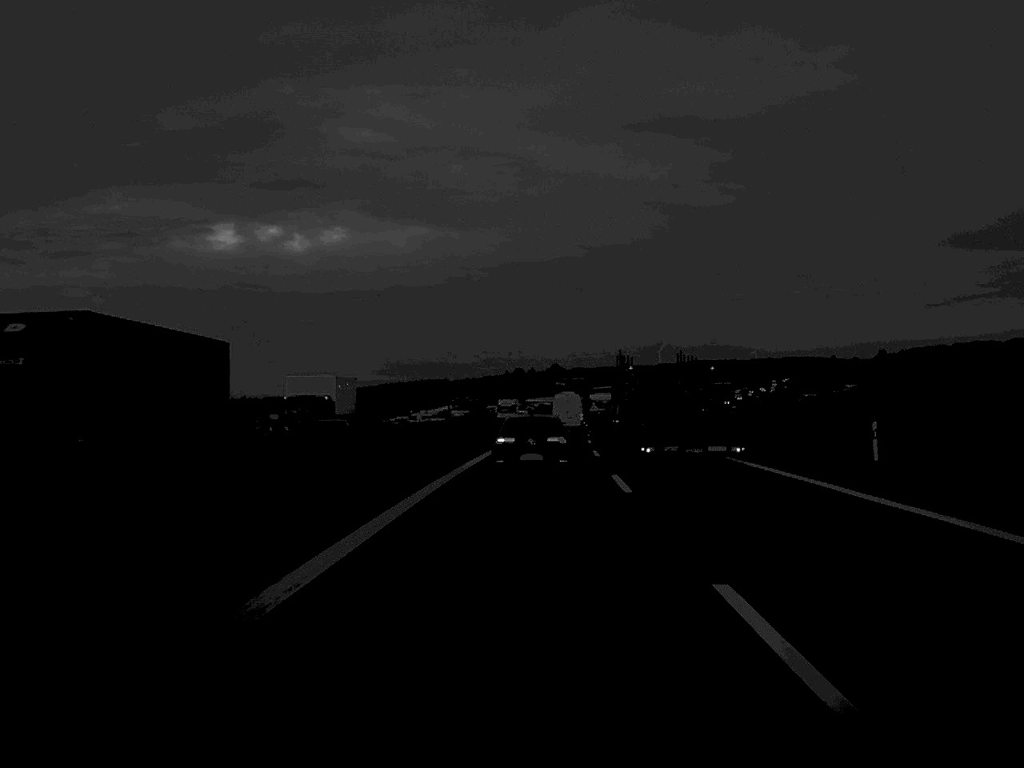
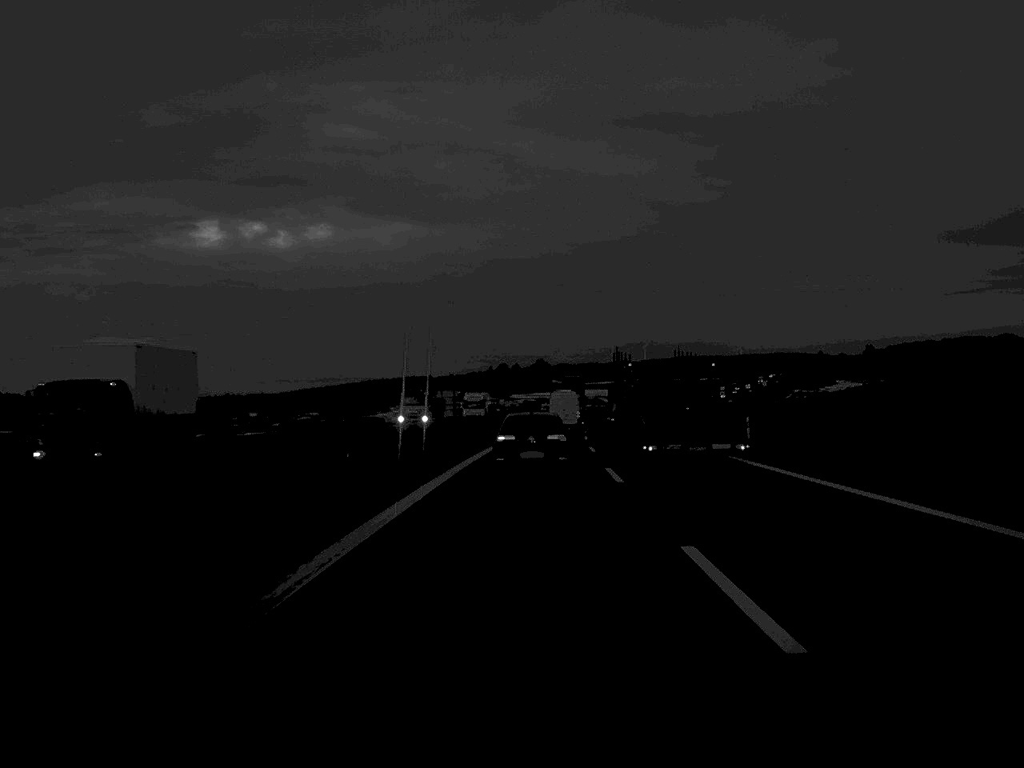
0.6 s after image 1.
(+0.1, +15.4) m; +1°
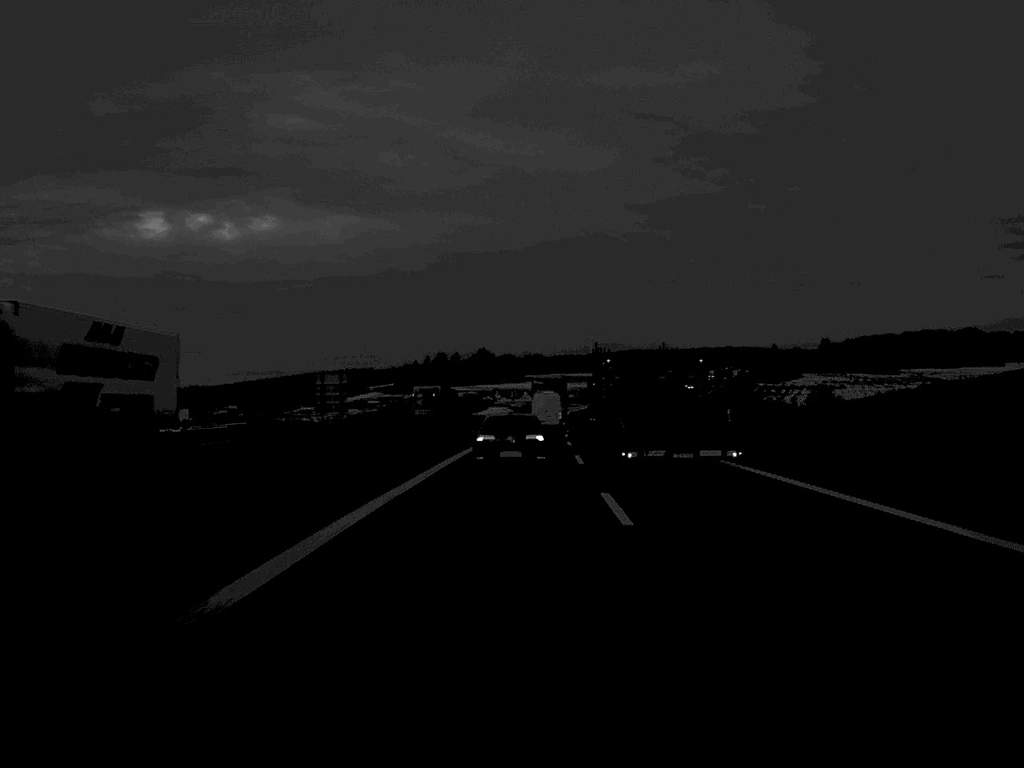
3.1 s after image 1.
(+1.6, +62.7) m; +2°
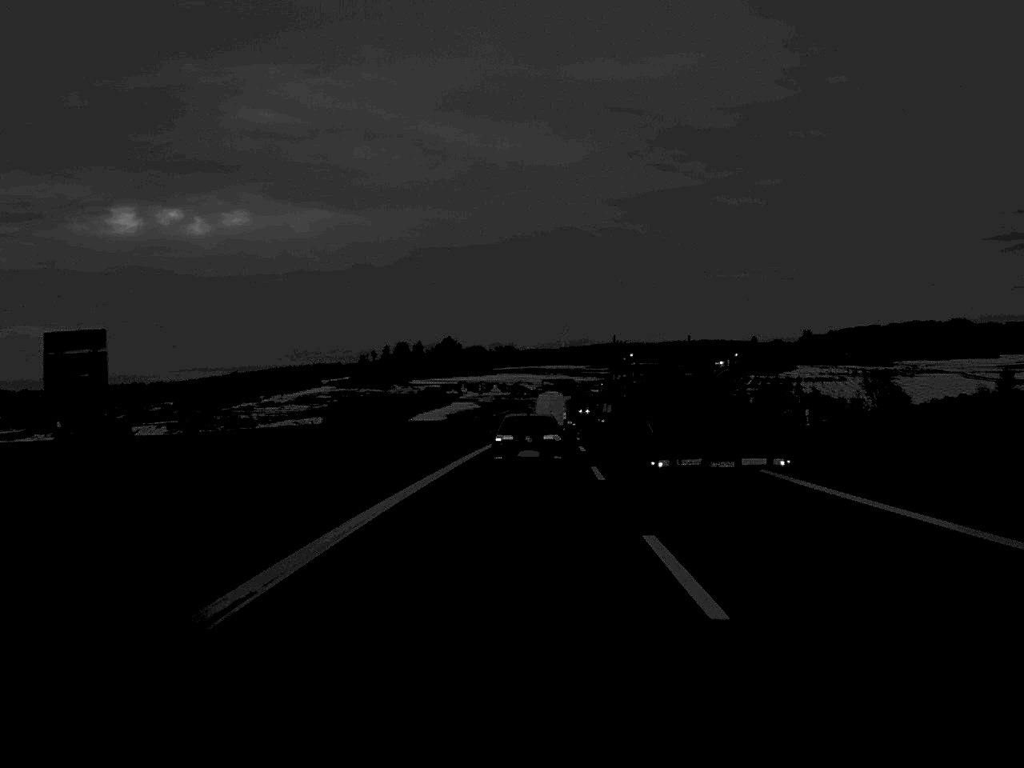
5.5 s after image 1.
(+0.6, +61.2) m; +1°
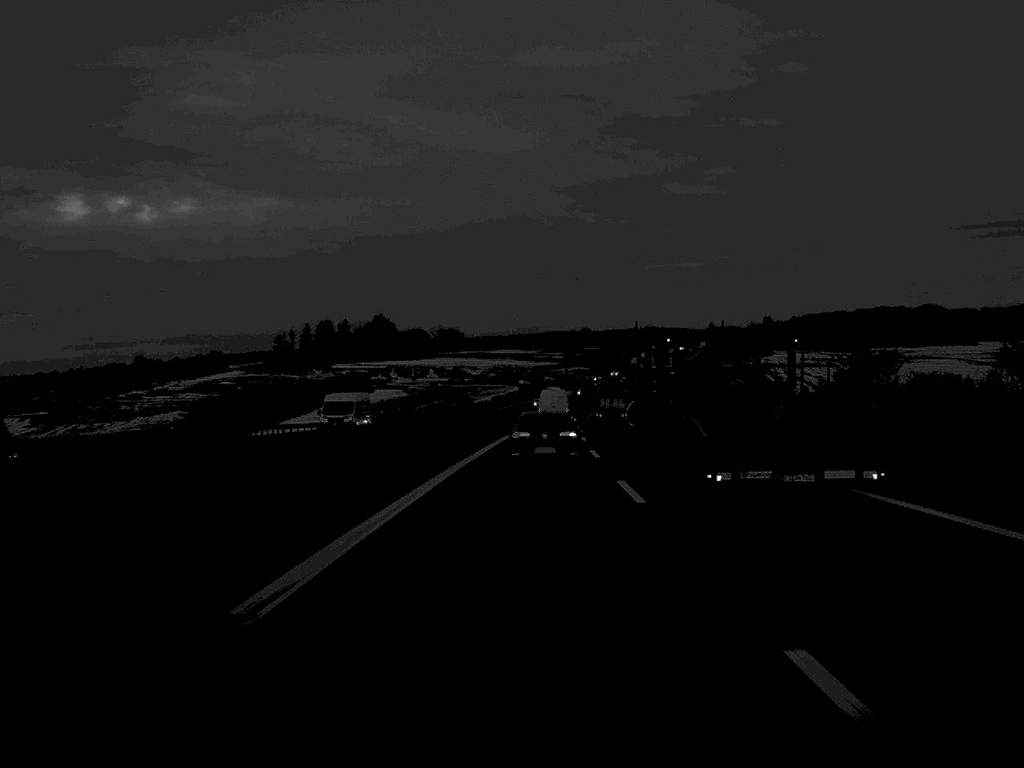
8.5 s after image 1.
(+1.5, +79.0) m; +2°
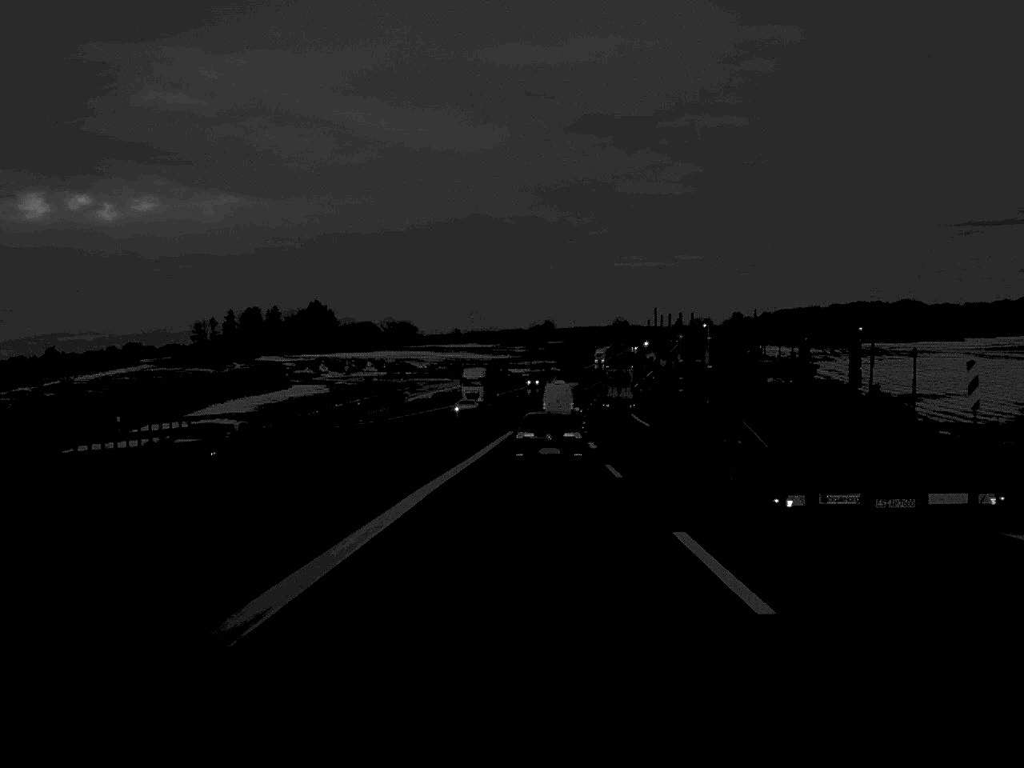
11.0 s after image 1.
(+1.1, +64.4) m; +2°
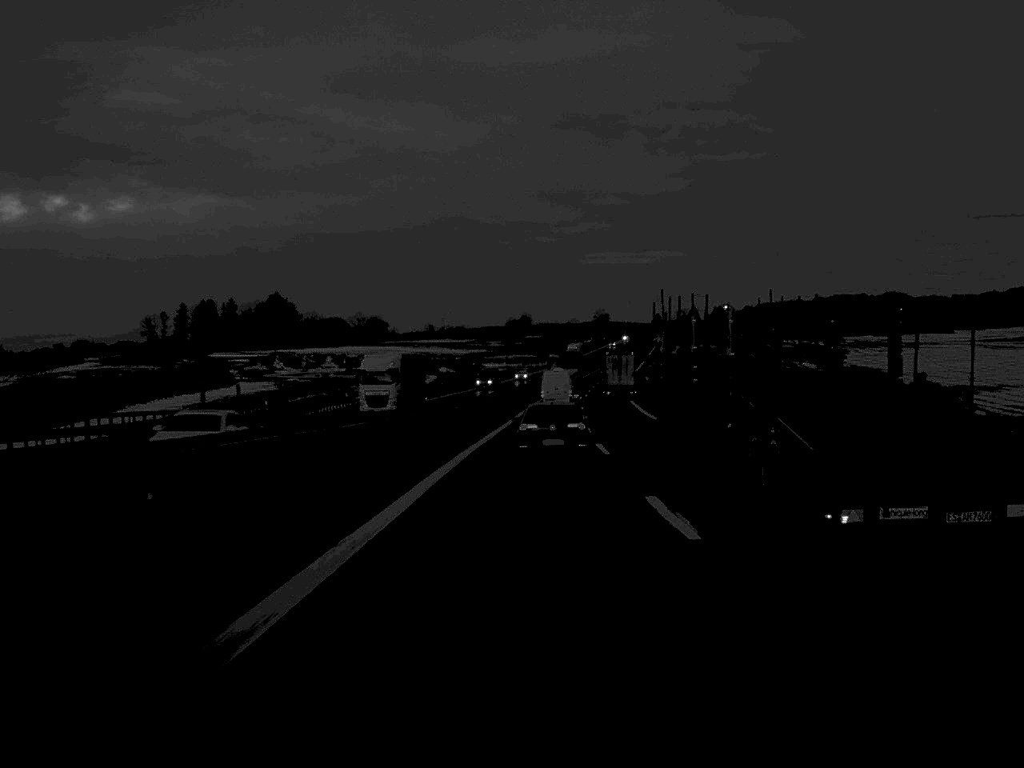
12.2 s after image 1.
(+0.3, +31.2) m; +1°
